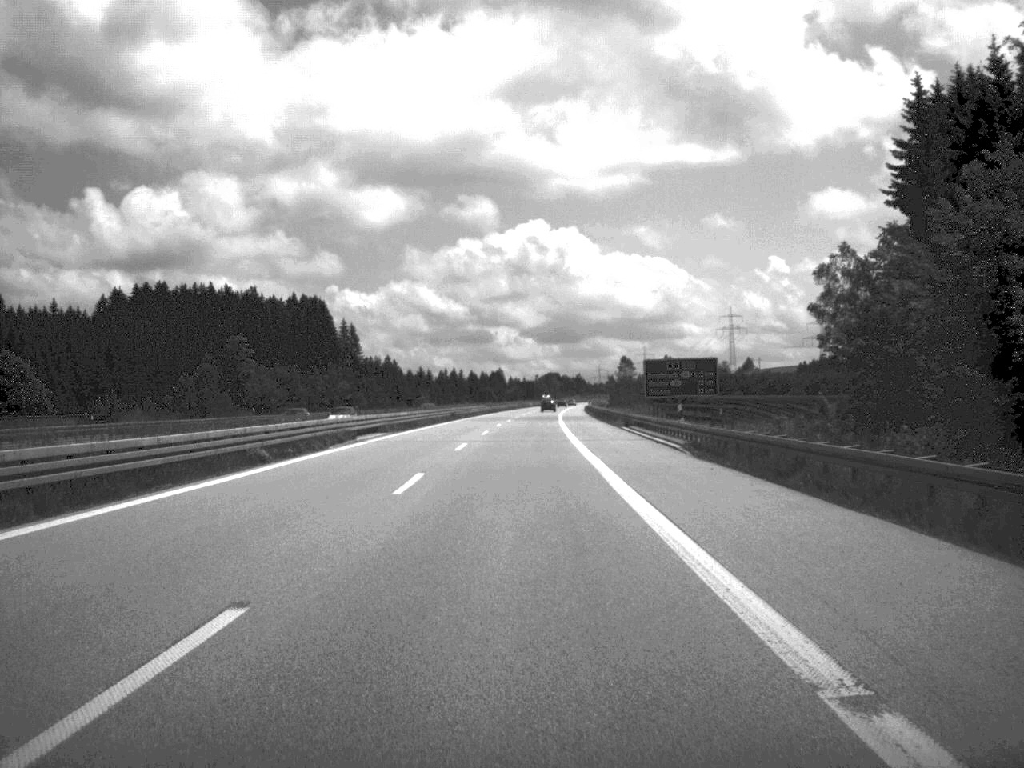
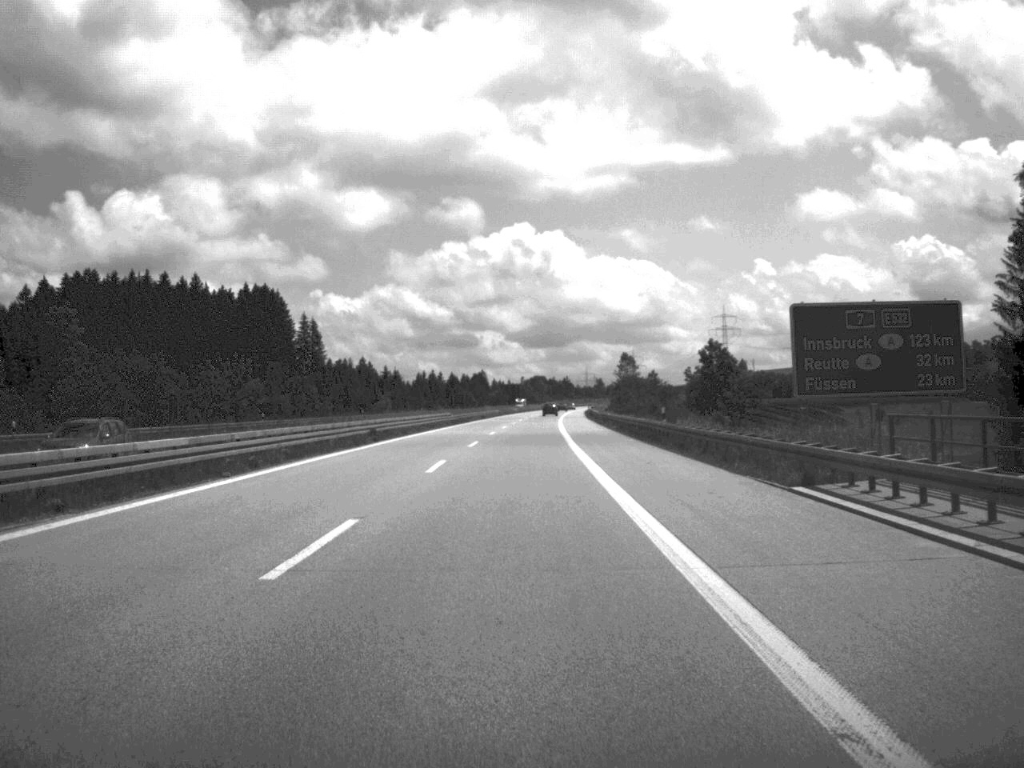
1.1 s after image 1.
(+0.2, +45.3) m; +1°
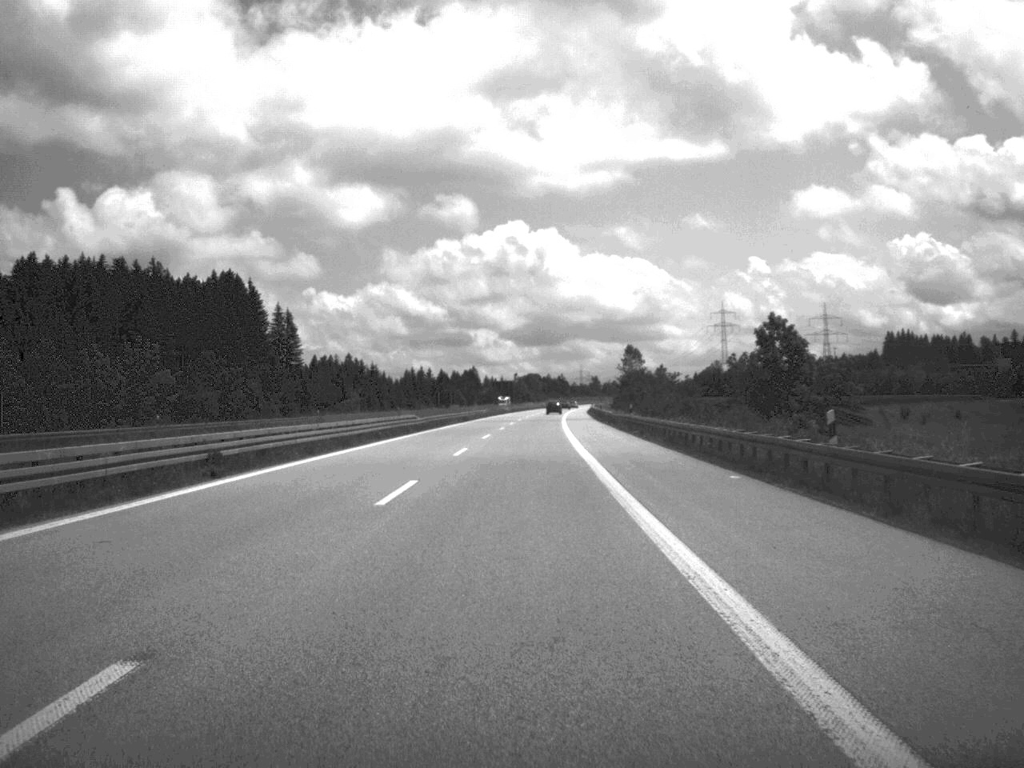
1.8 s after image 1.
(+0.1, +27.5) m; 0°
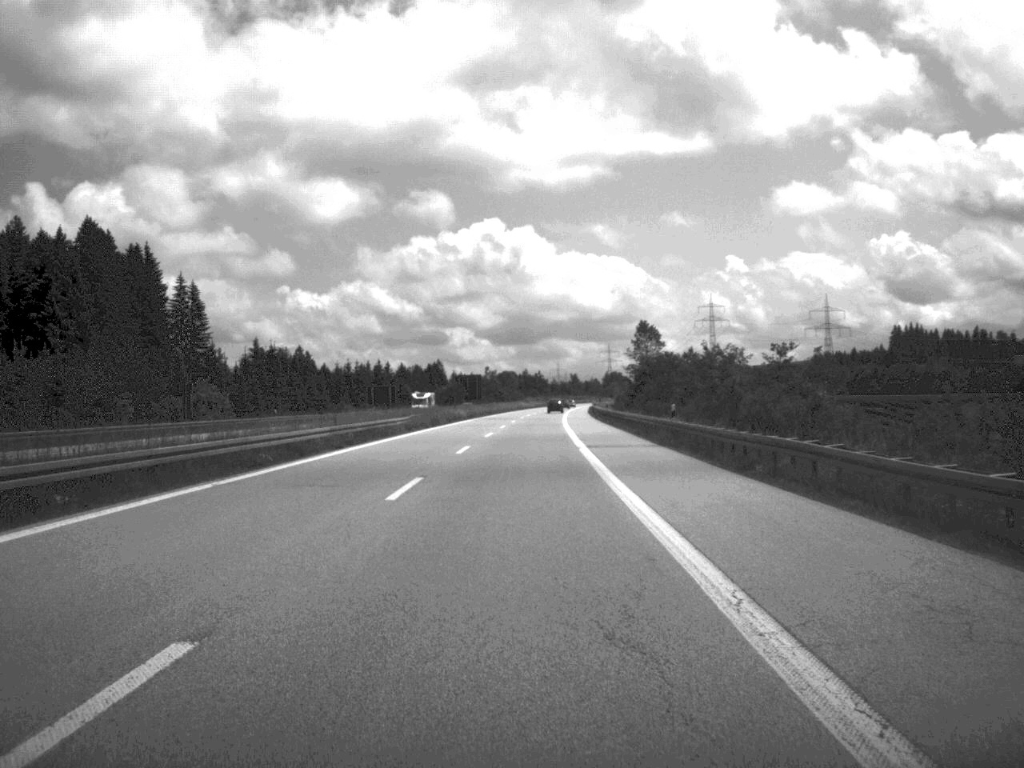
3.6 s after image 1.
(+0.6, +70.3) m; +1°
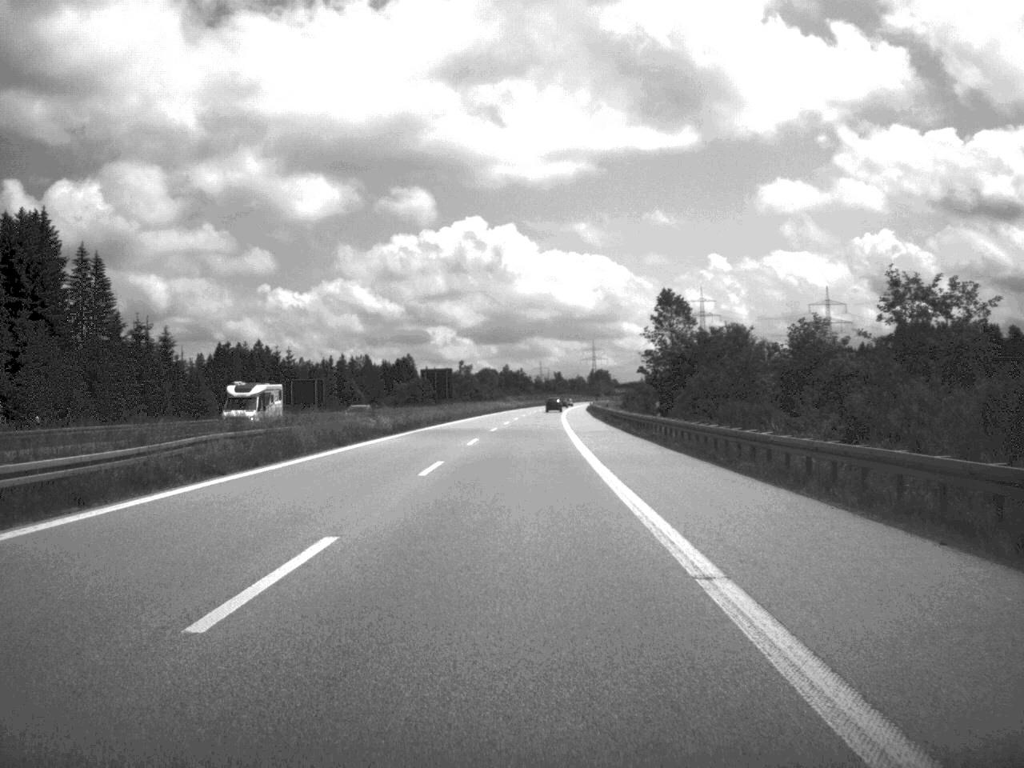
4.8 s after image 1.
(+0.3, +47.1) m; +1°
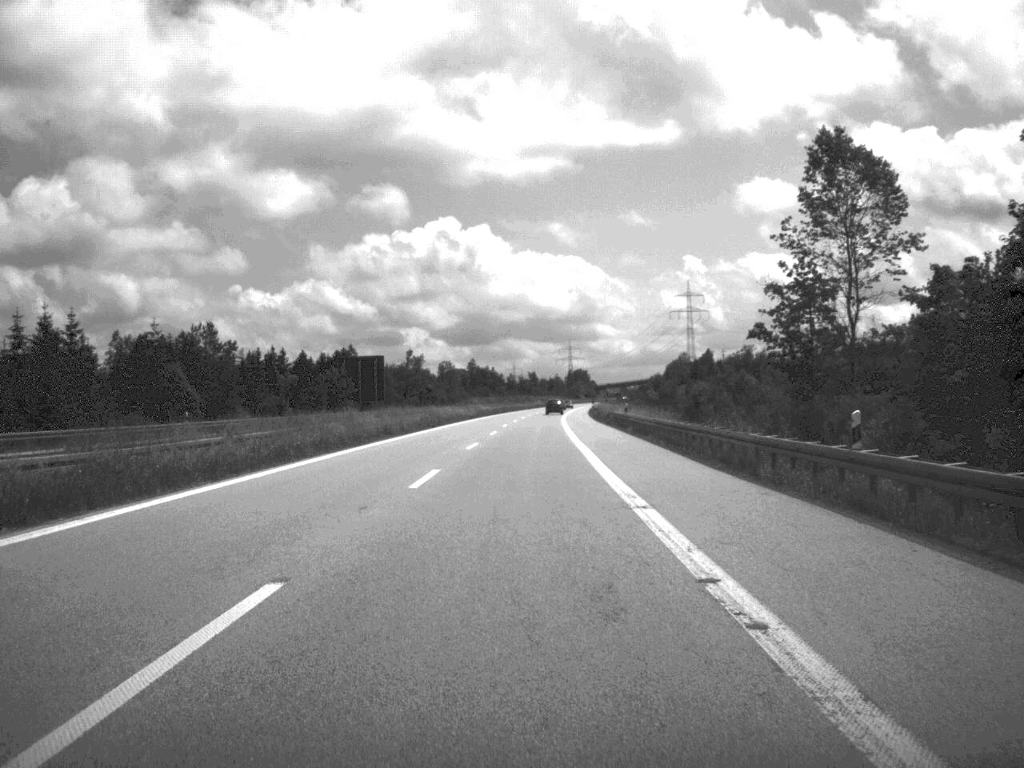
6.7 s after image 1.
(+0.6, +74.2) m; +1°
